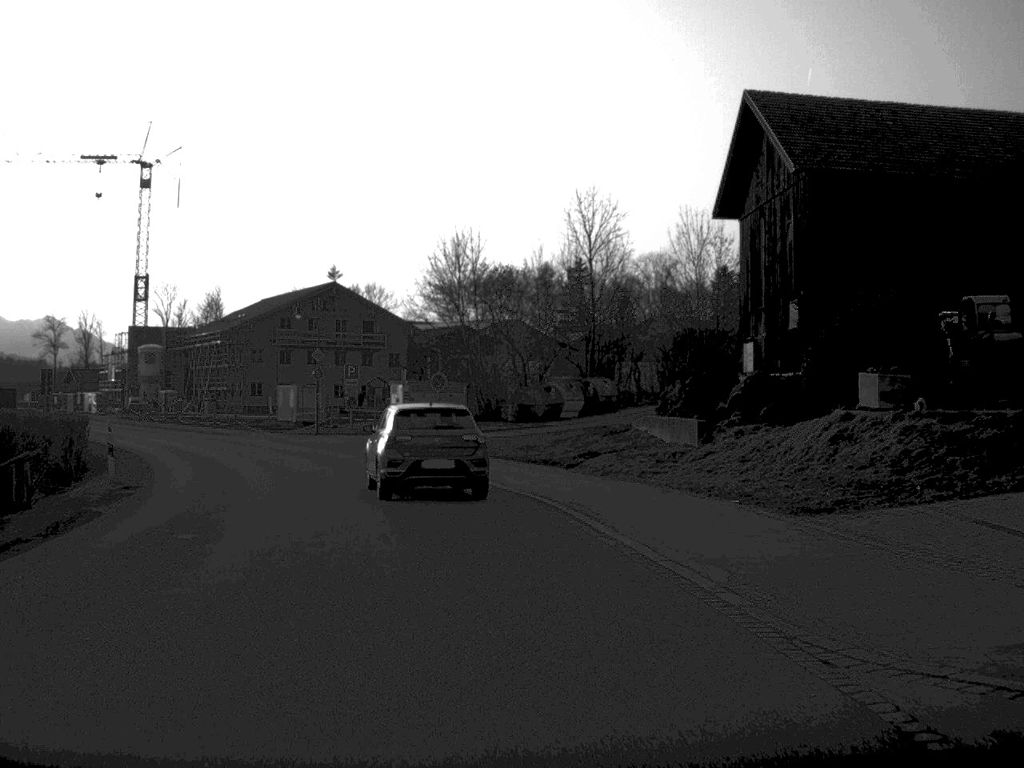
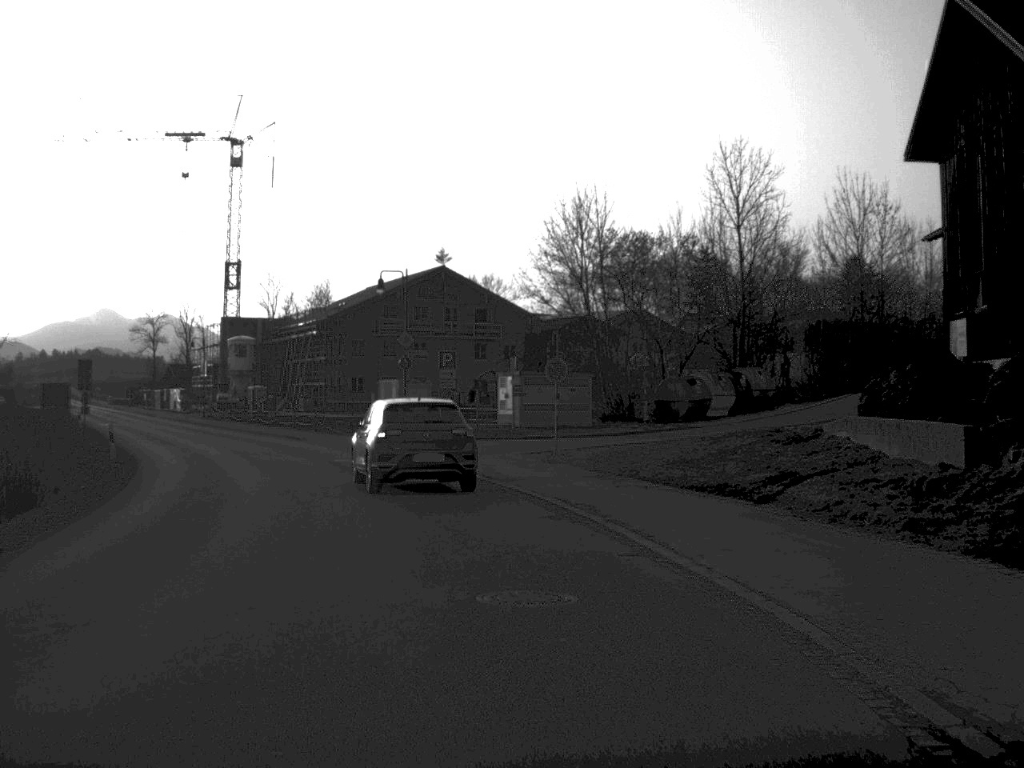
(-0.5, +11.0) m; -5°
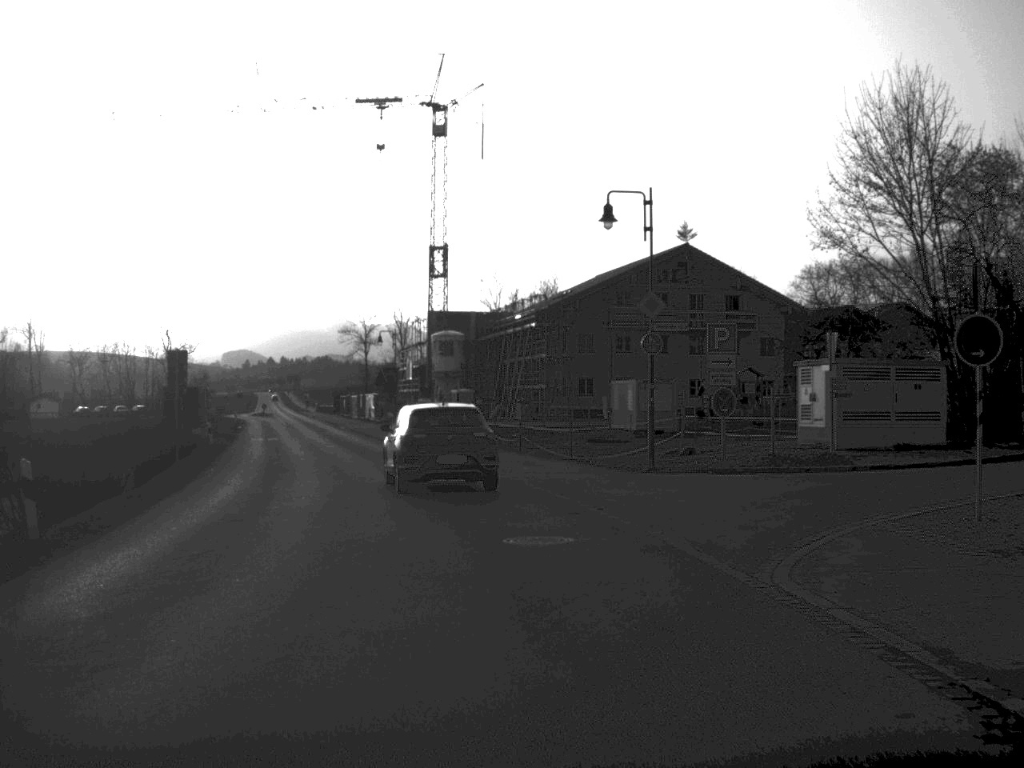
(-1.6, +17.1) m; -10°
